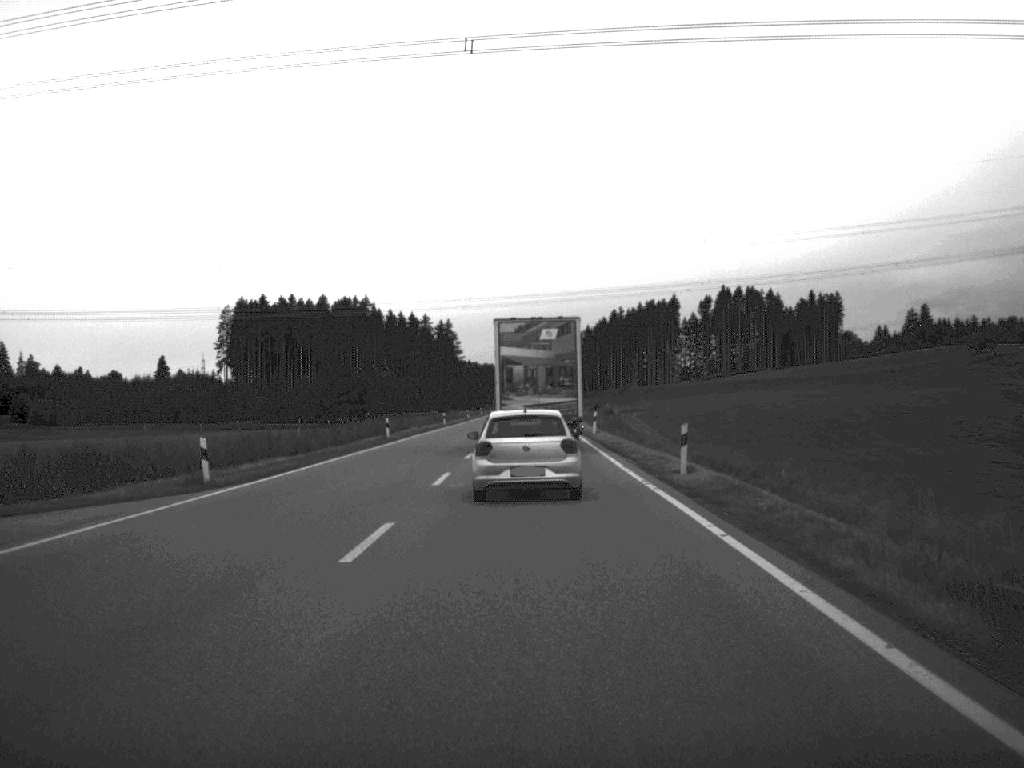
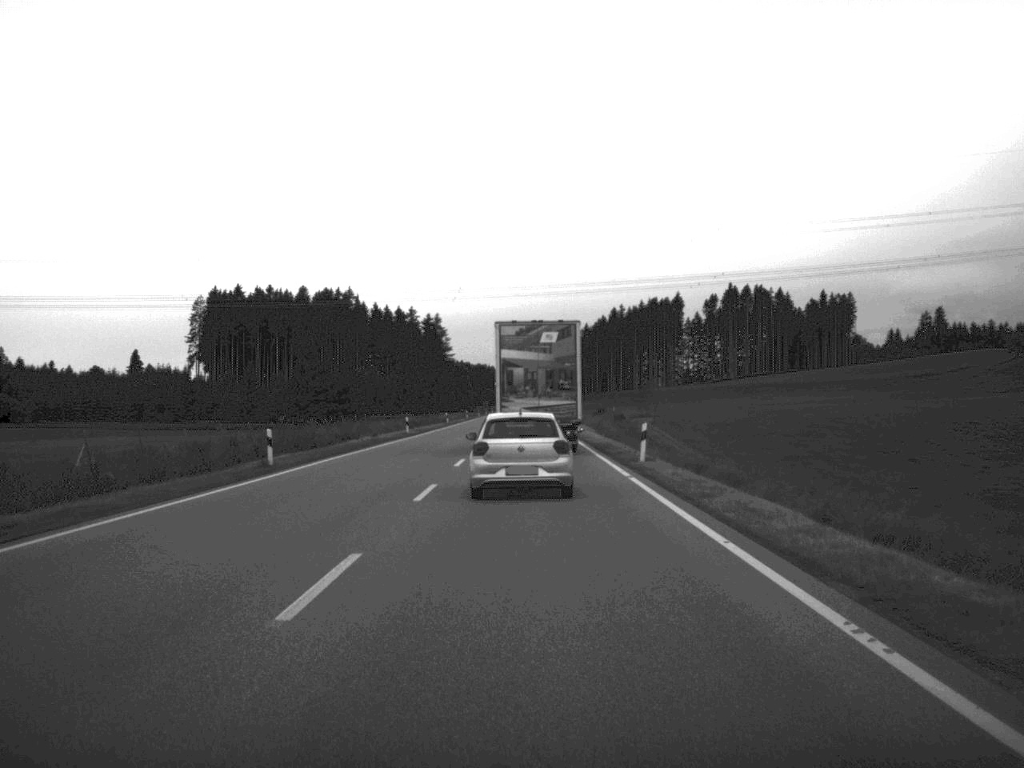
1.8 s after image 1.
(0.0, +27.1) m; 0°
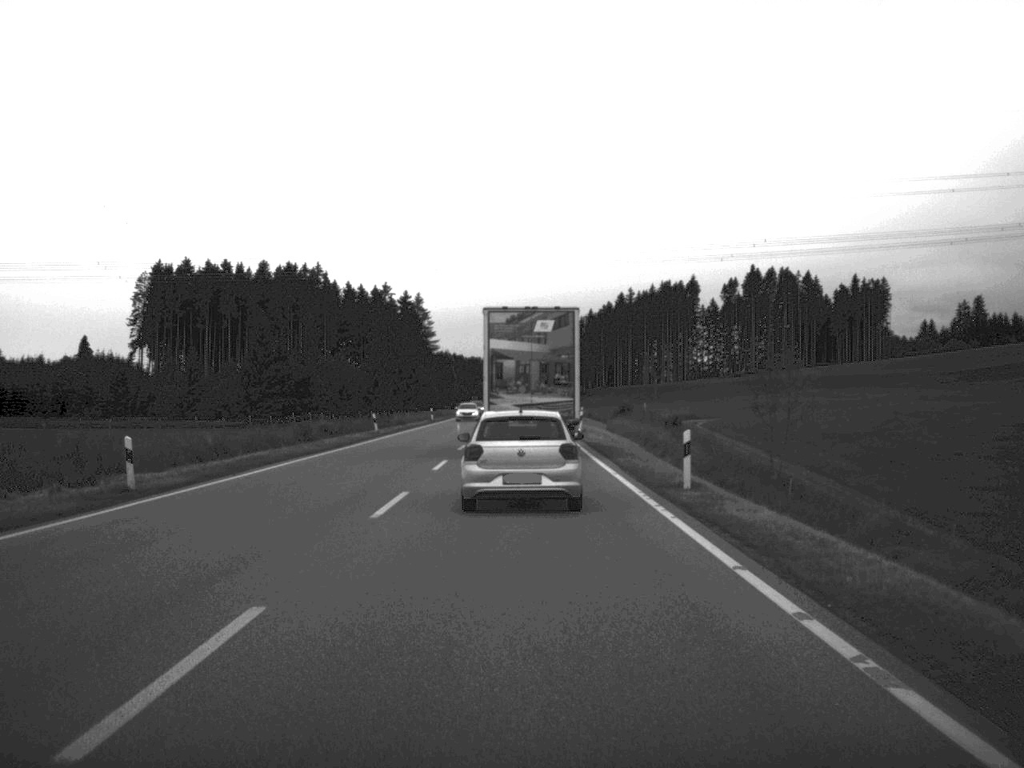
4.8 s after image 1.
(+0.1, +50.9) m; 0°
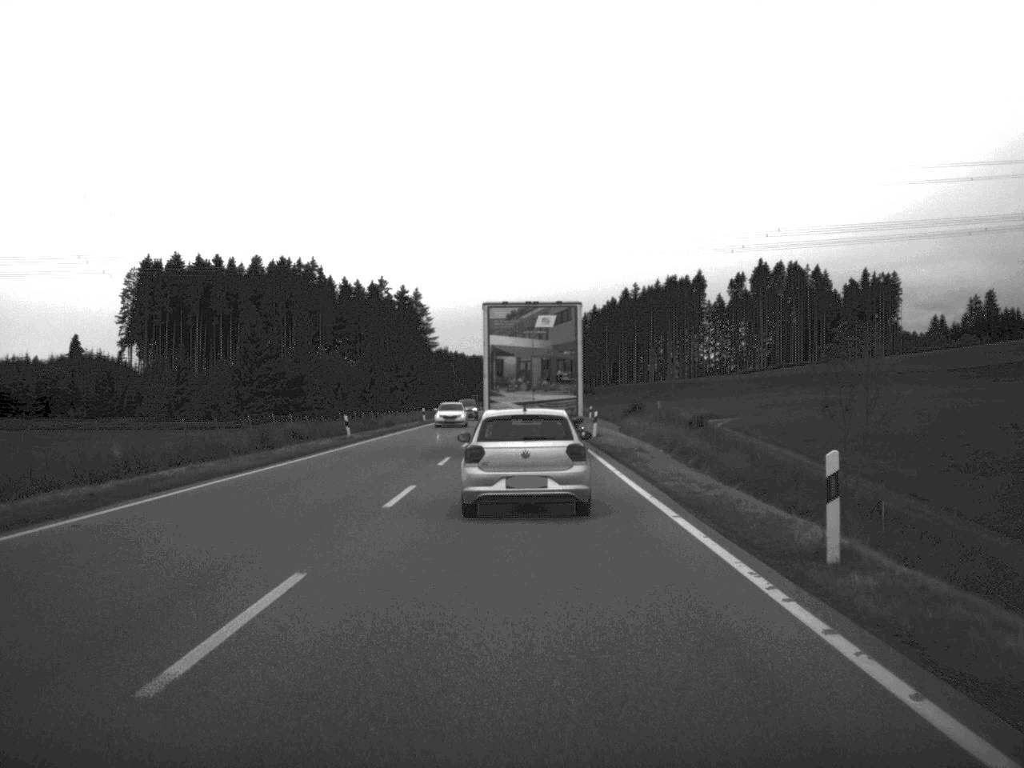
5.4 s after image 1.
(0.0, +10.5) m; 0°
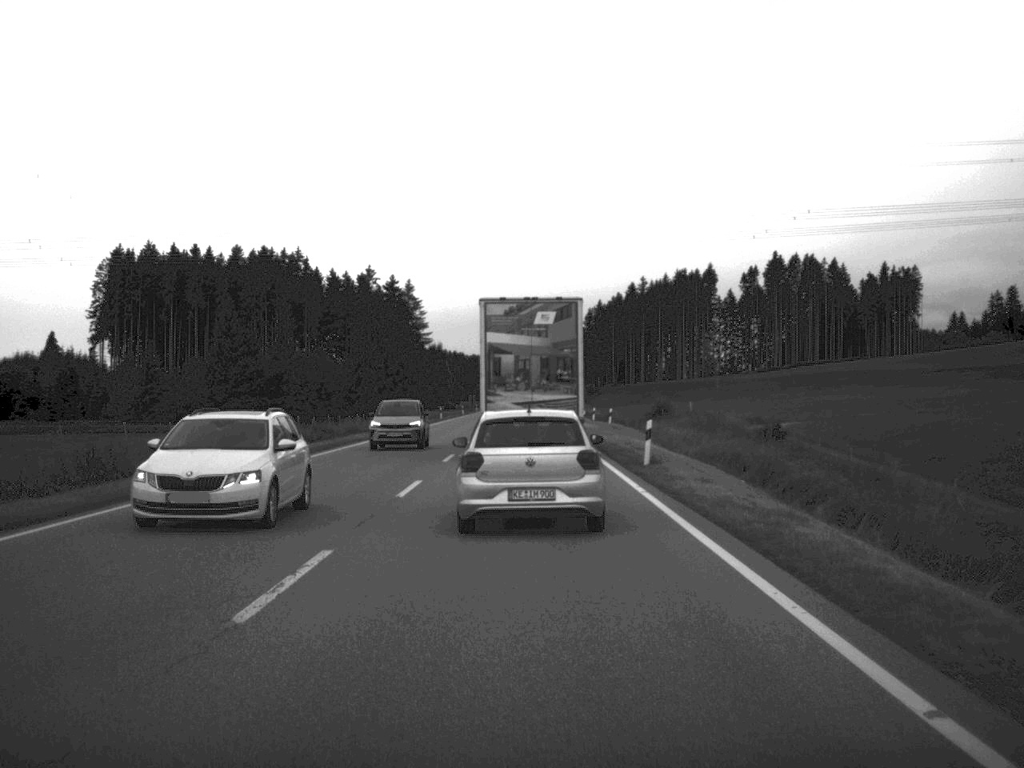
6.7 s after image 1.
(0.0, +21.4) m; 0°
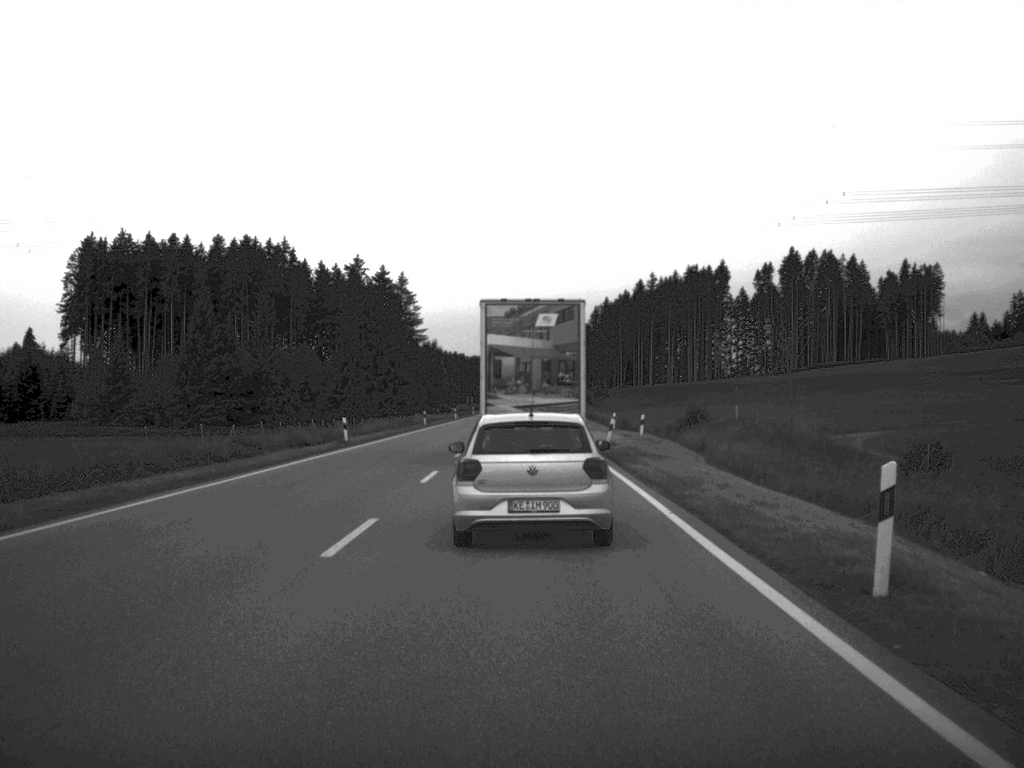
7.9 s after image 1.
(0.0, +19.4) m; 0°
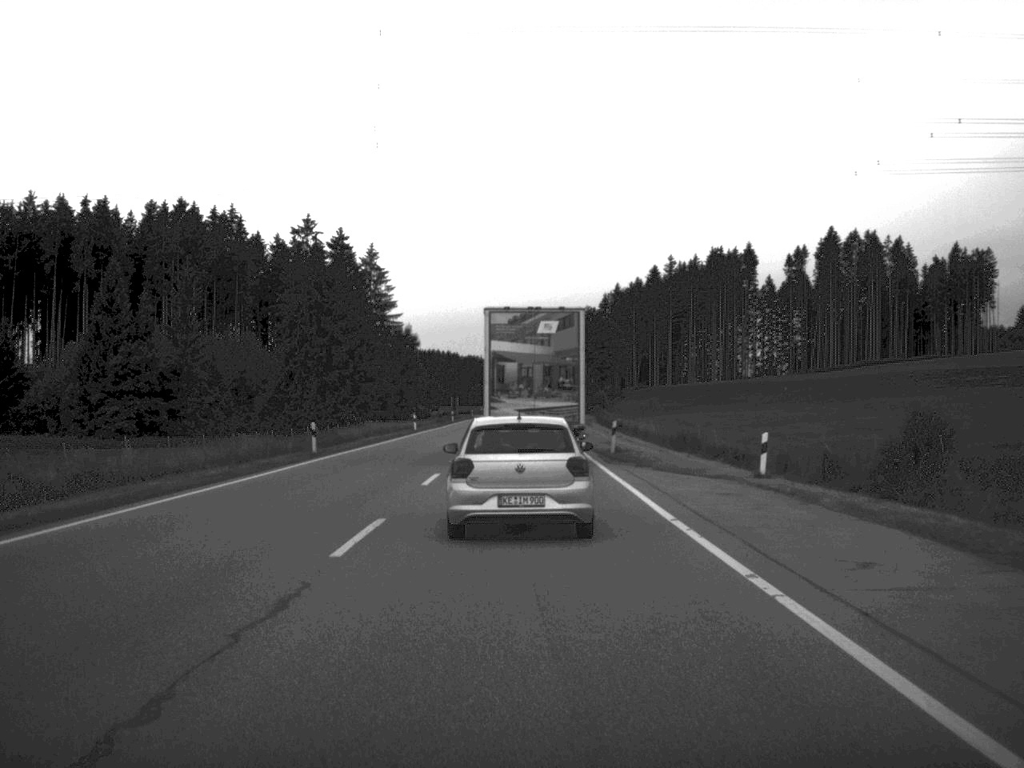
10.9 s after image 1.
(-0.2, +46.9) m; 0°
